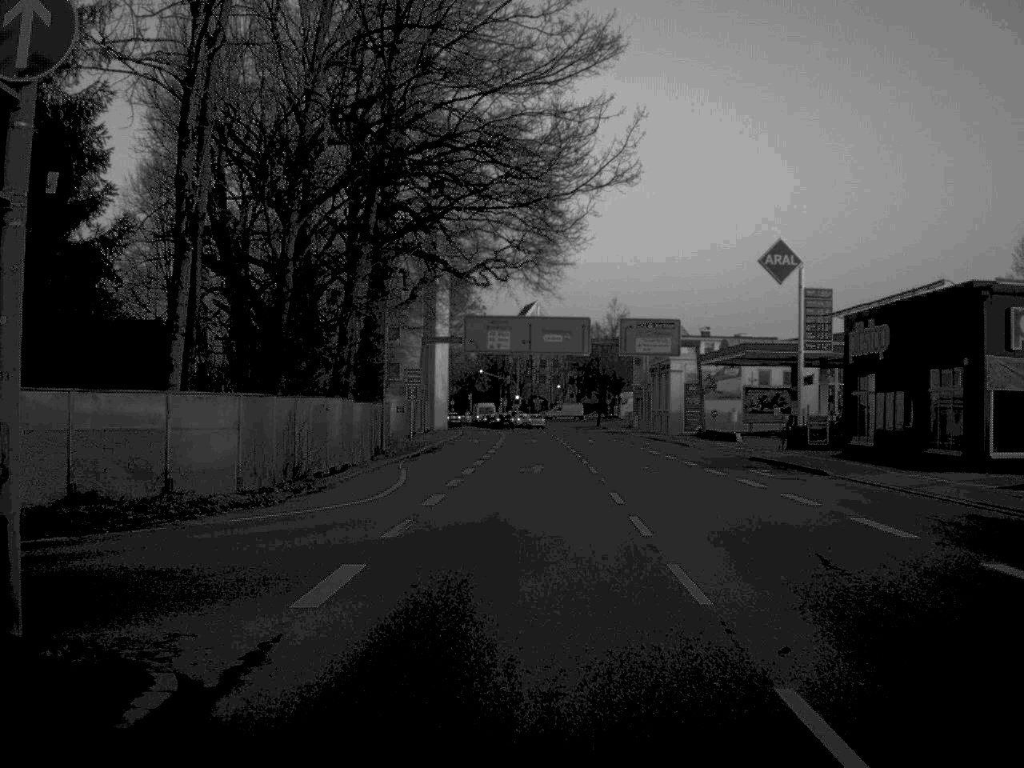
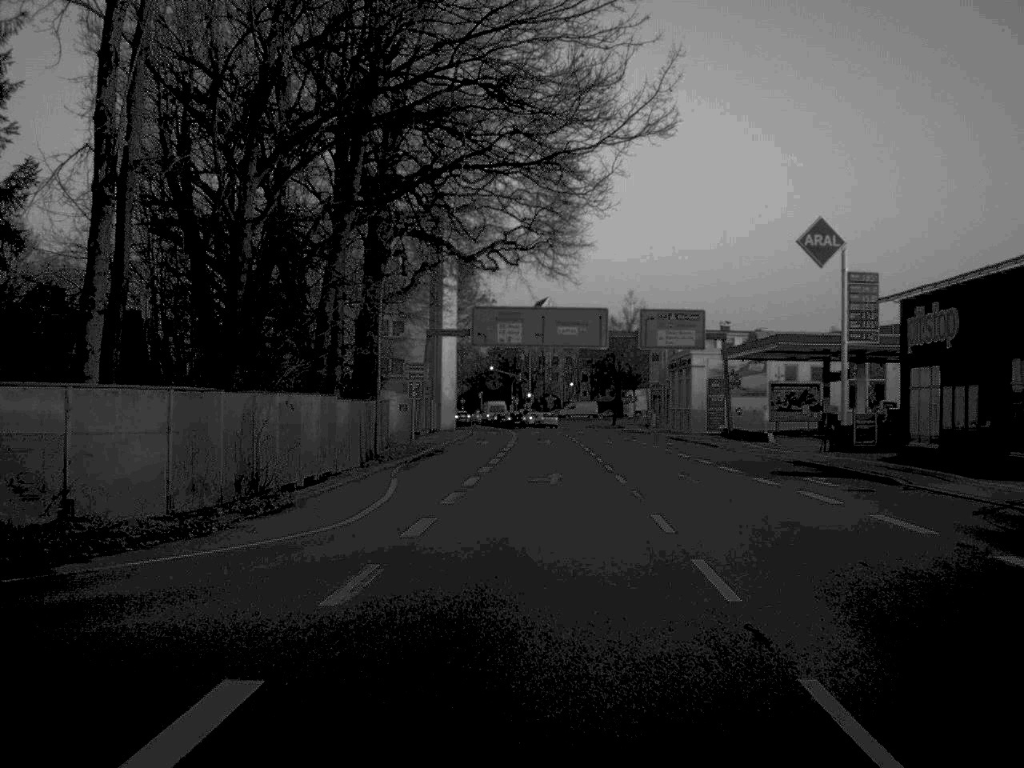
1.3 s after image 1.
(0.0, +5.8) m; 0°
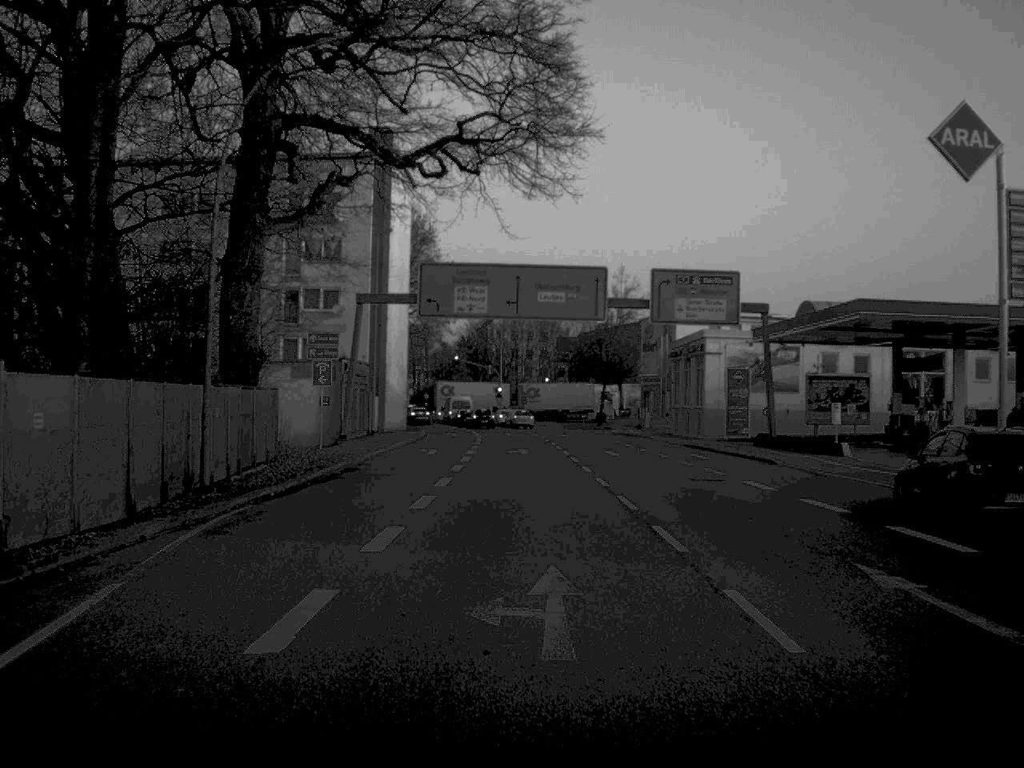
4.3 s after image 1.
(+0.2, +20.1) m; +1°
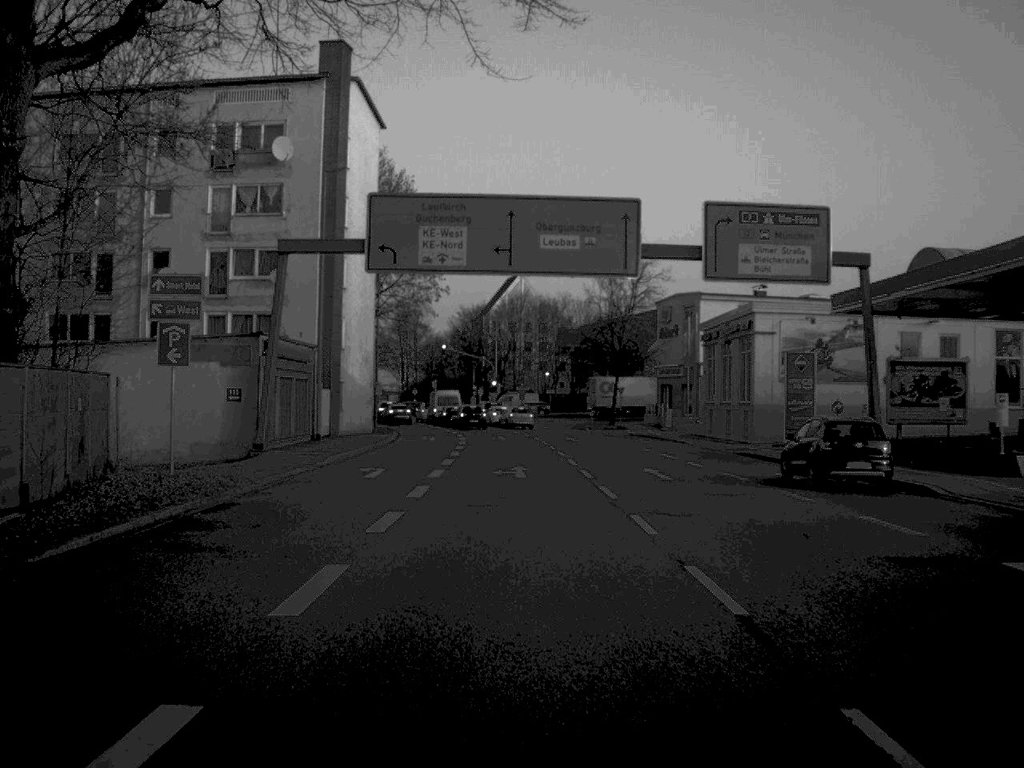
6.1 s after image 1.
(0.0, +16.6) m; 0°
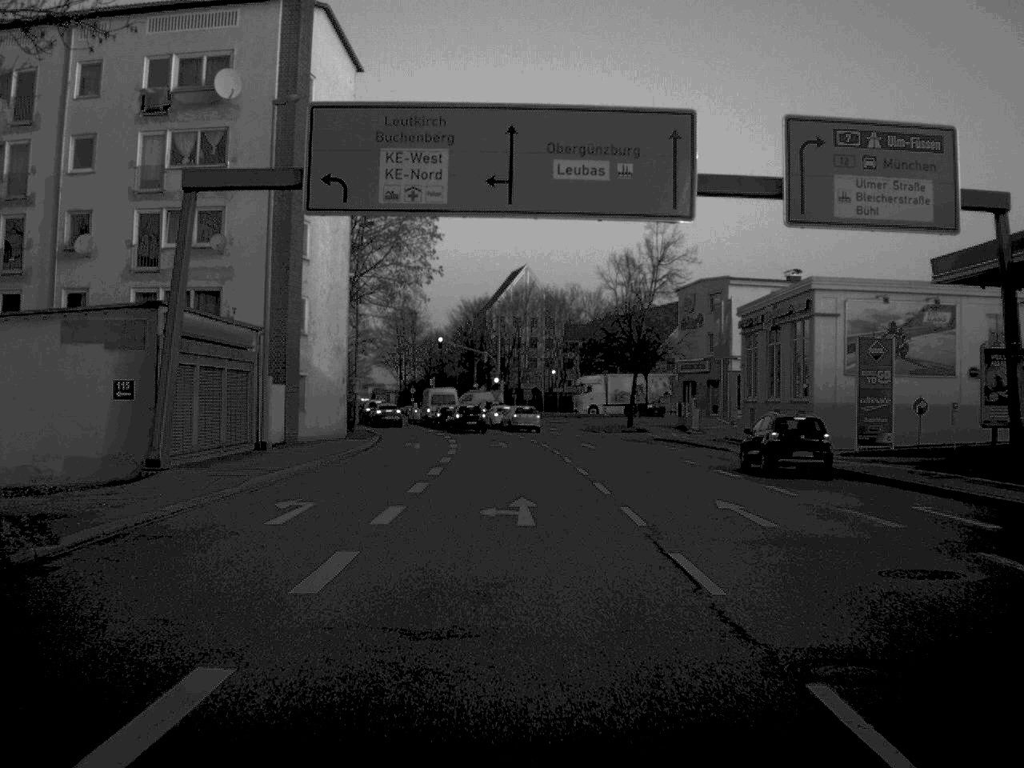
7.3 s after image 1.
(0.0, +11.0) m; 0°
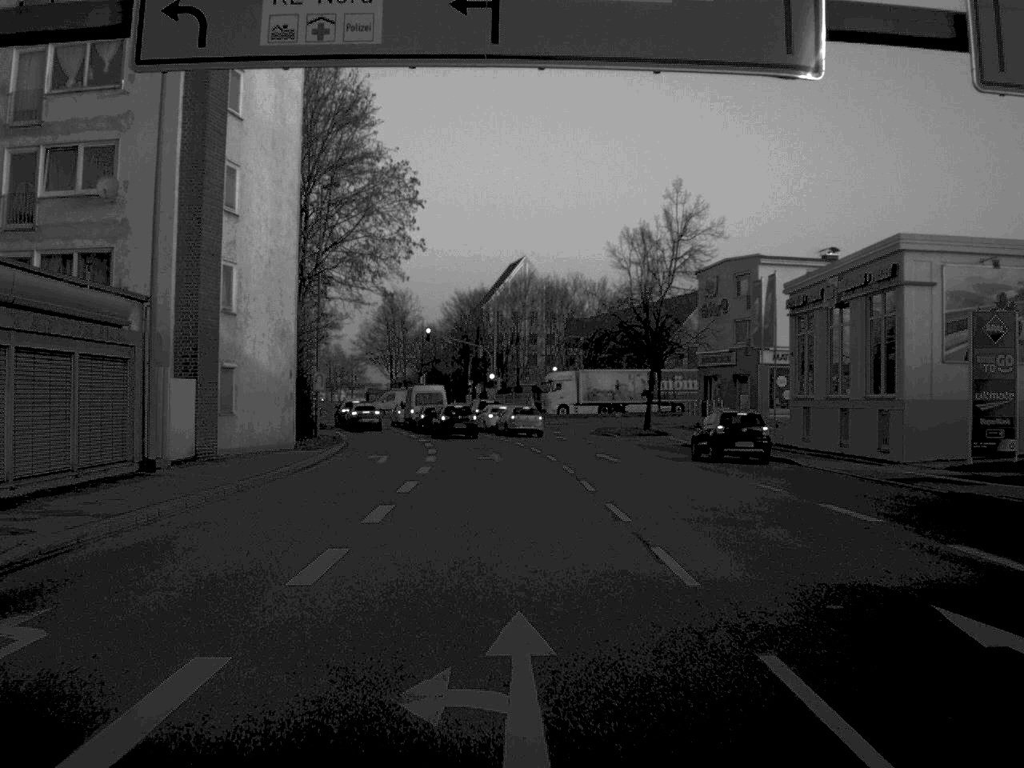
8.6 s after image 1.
(0.0, +11.4) m; 0°
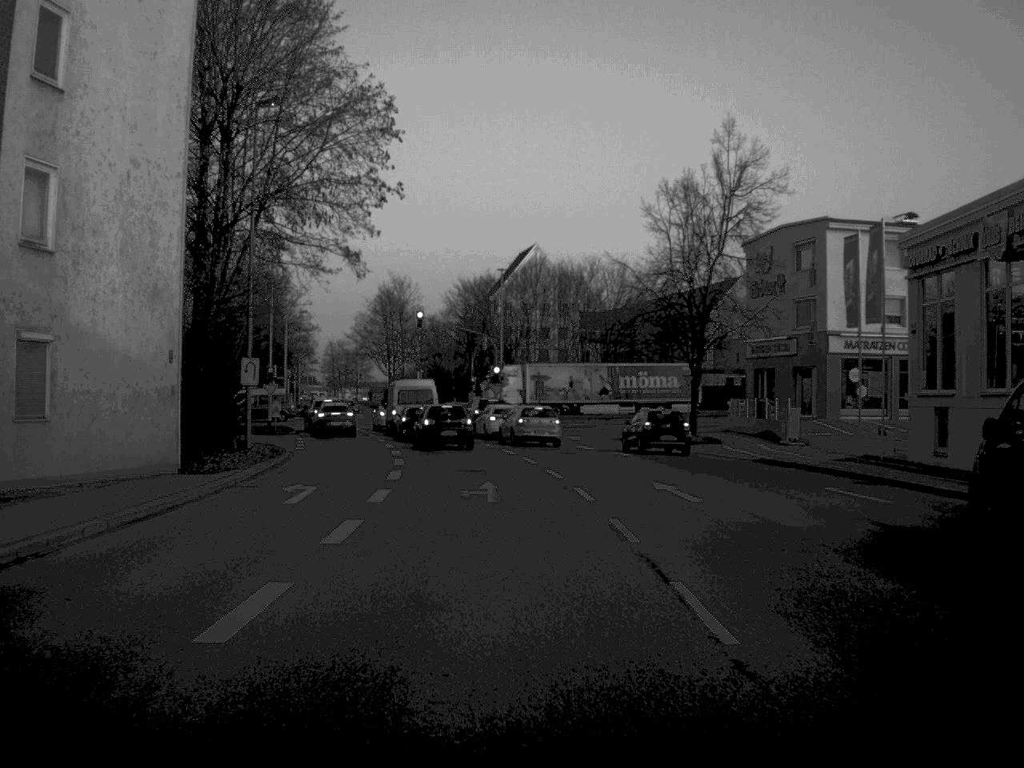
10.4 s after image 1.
(0.0, +14.6) m; 0°
